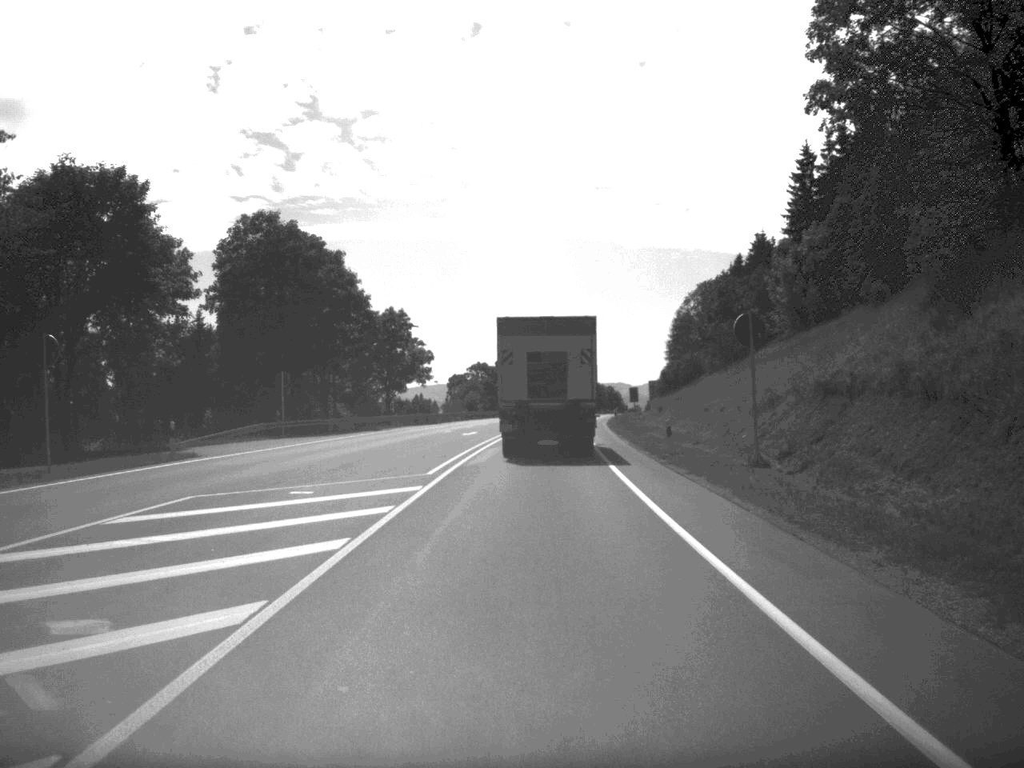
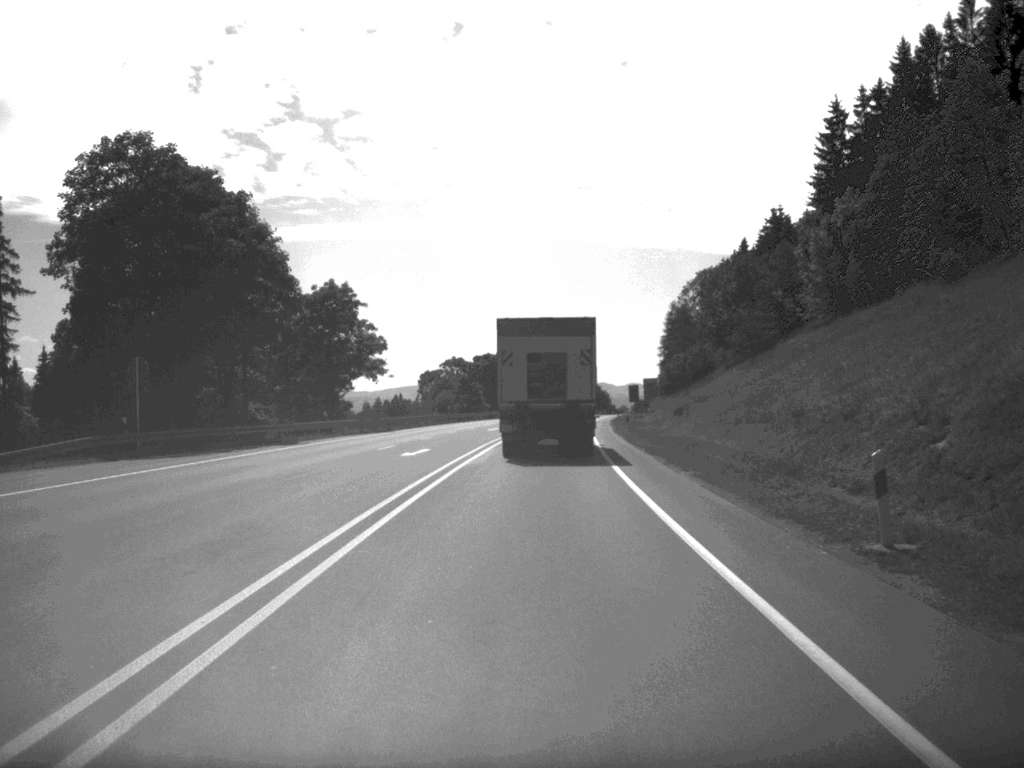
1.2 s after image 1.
(+0.1, +22.5) m; +1°
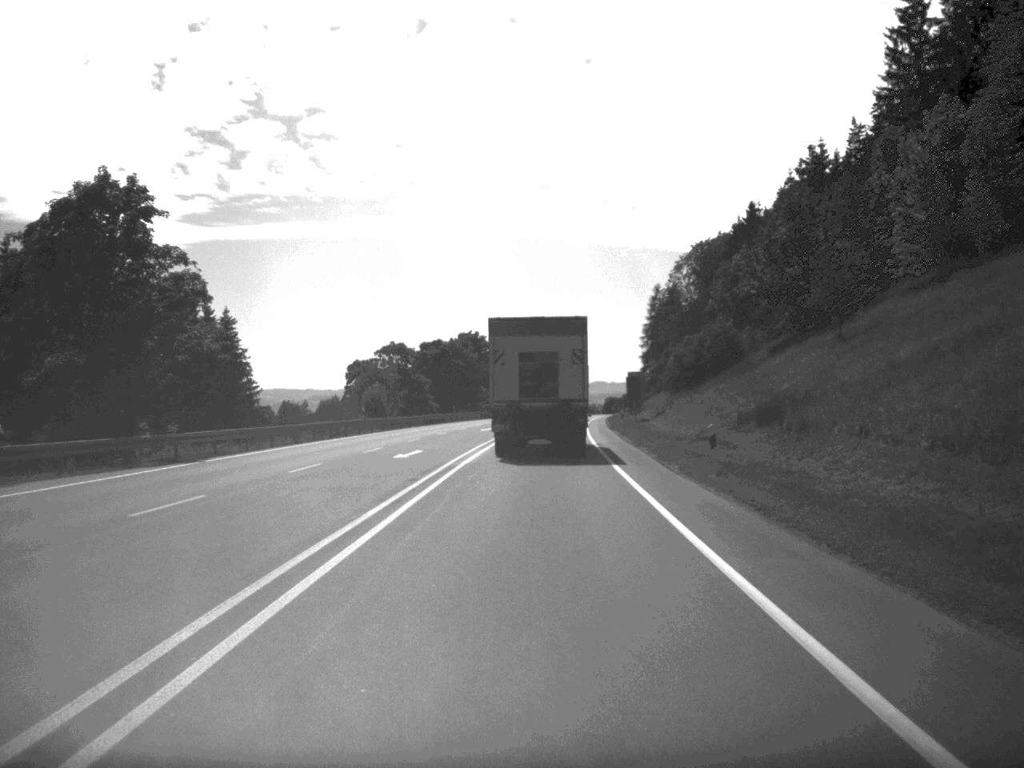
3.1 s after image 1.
(+0.4, +36.7) m; +1°
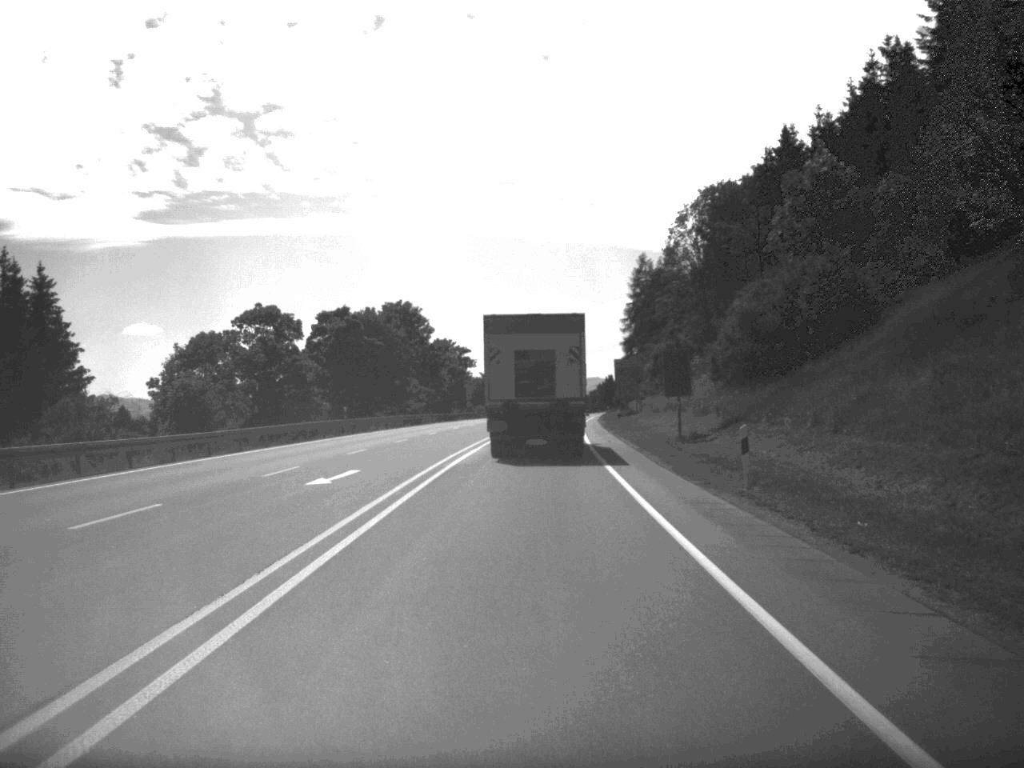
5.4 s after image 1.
(+0.7, +47.0) m; +2°
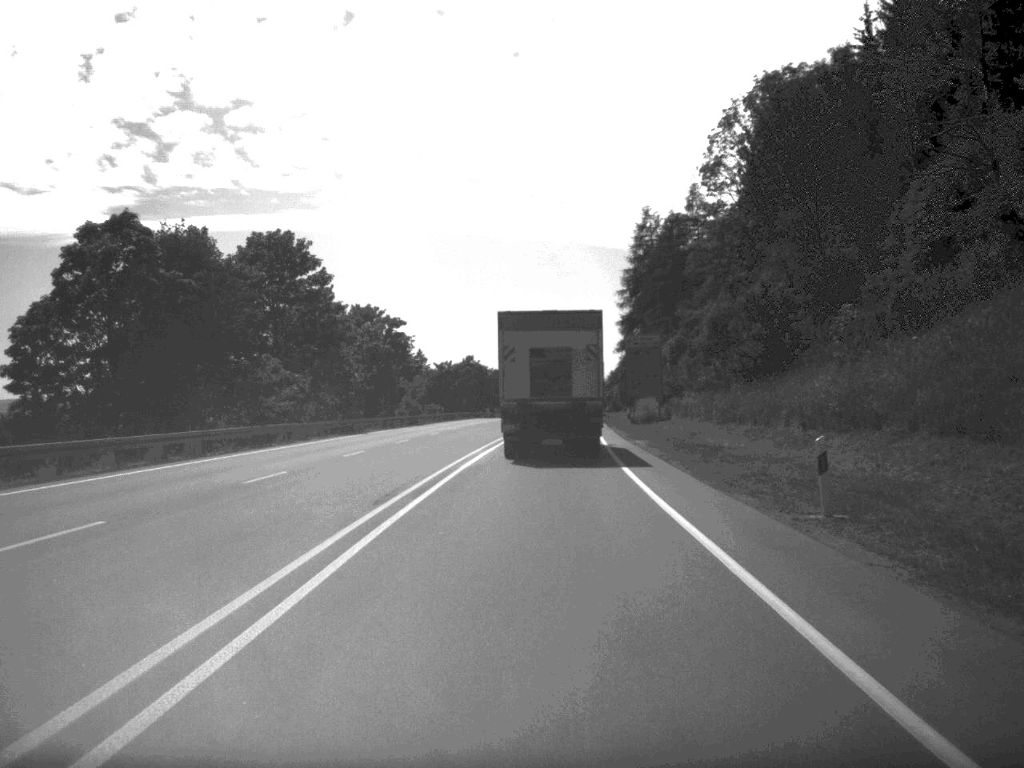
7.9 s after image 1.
(+0.5, +48.6) m; +1°
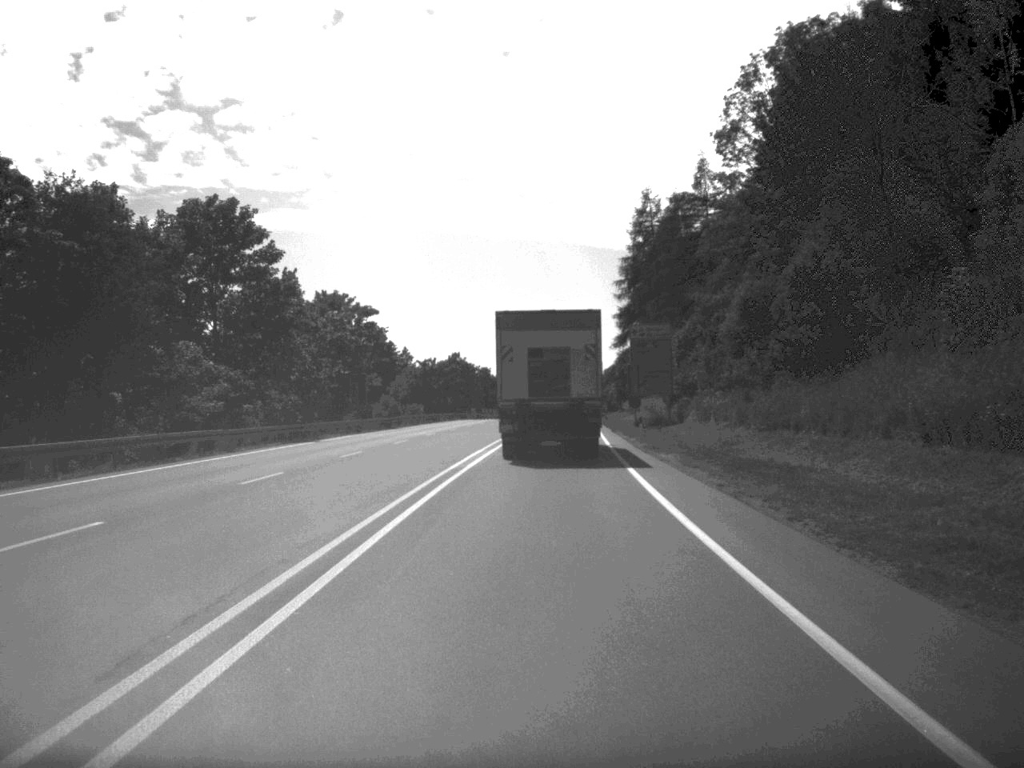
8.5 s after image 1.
(0.0, +11.9) m; 0°
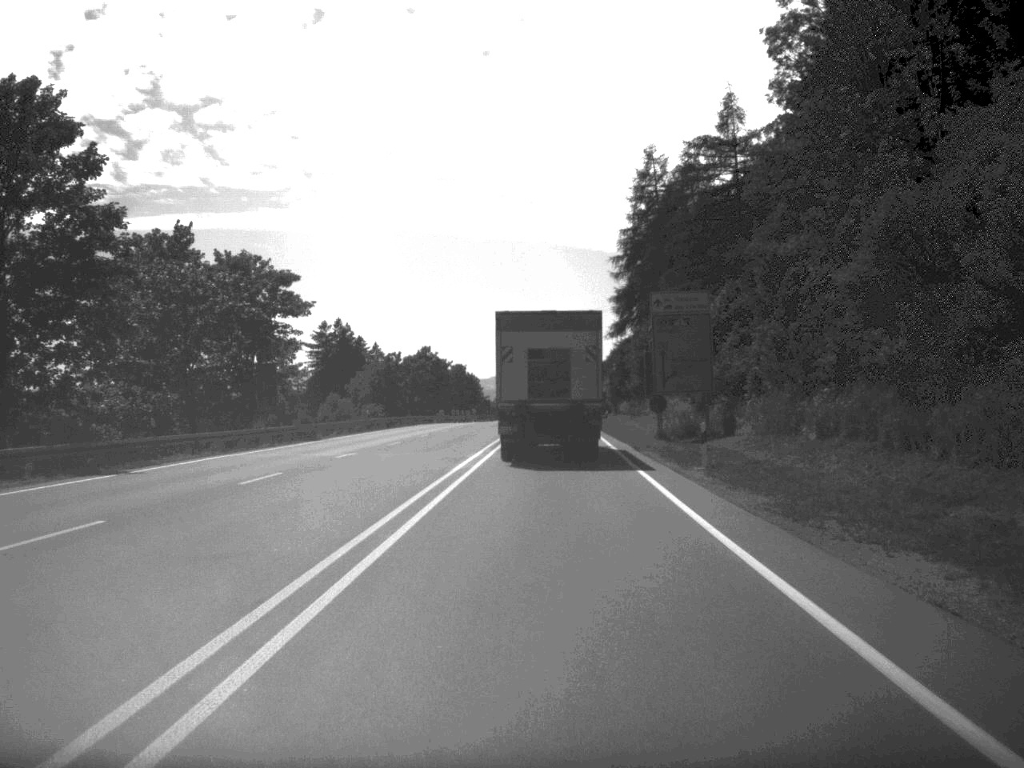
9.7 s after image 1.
(+0.2, +23.2) m; +1°
